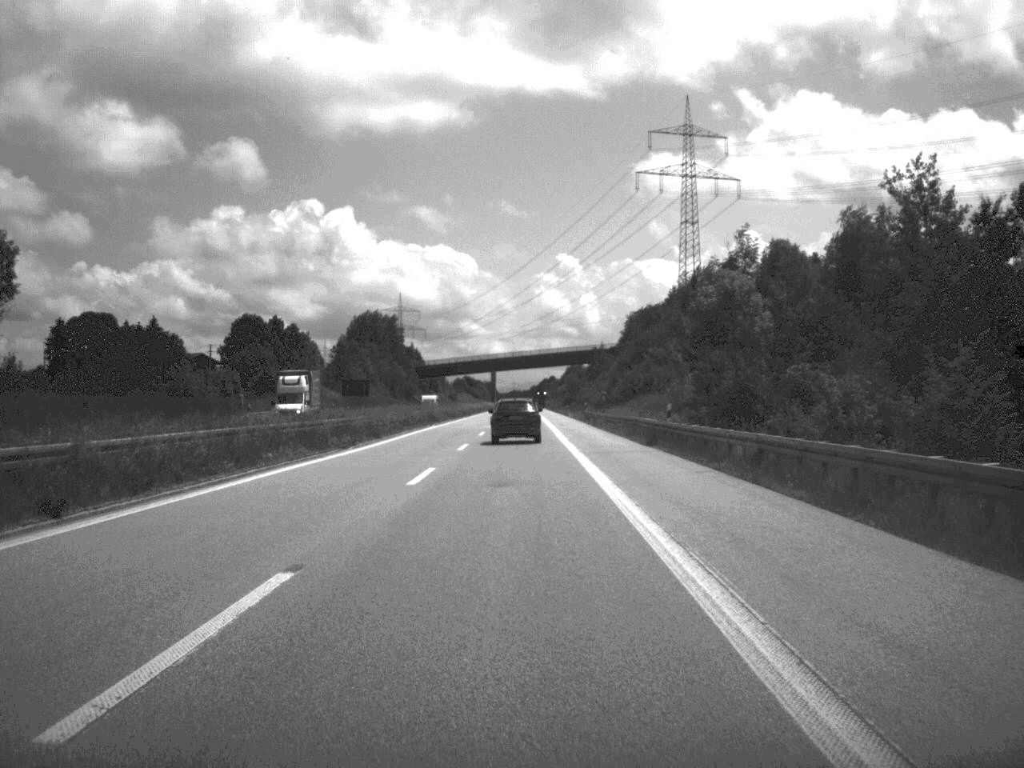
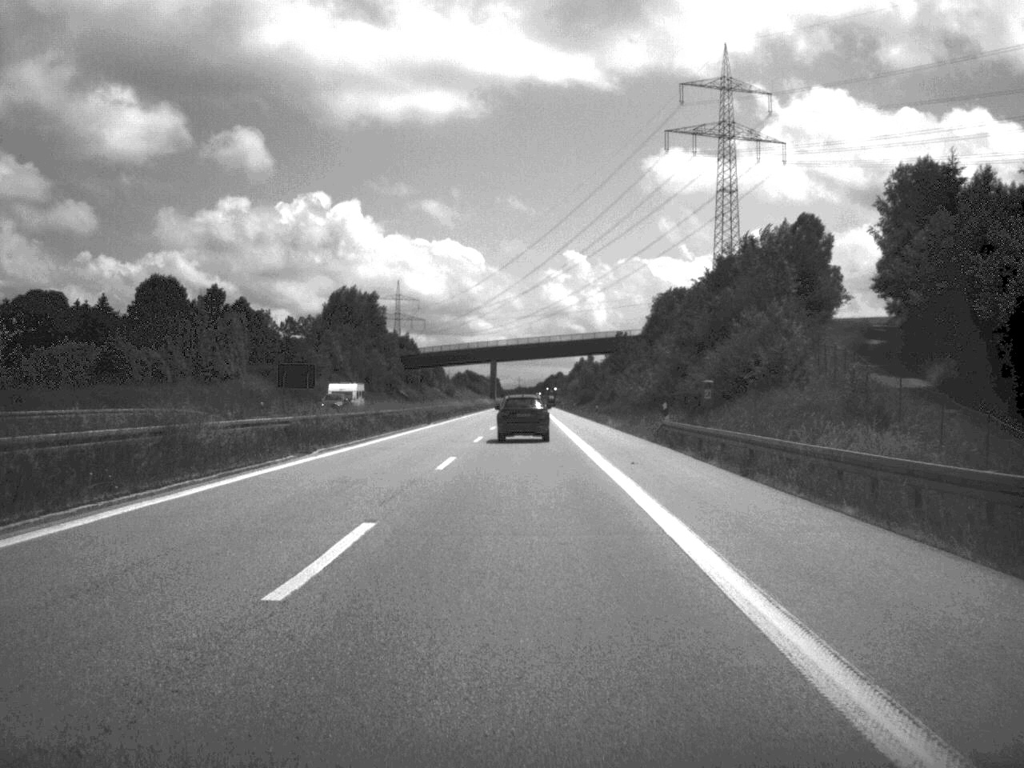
(-0.2, +49.1) m; 0°
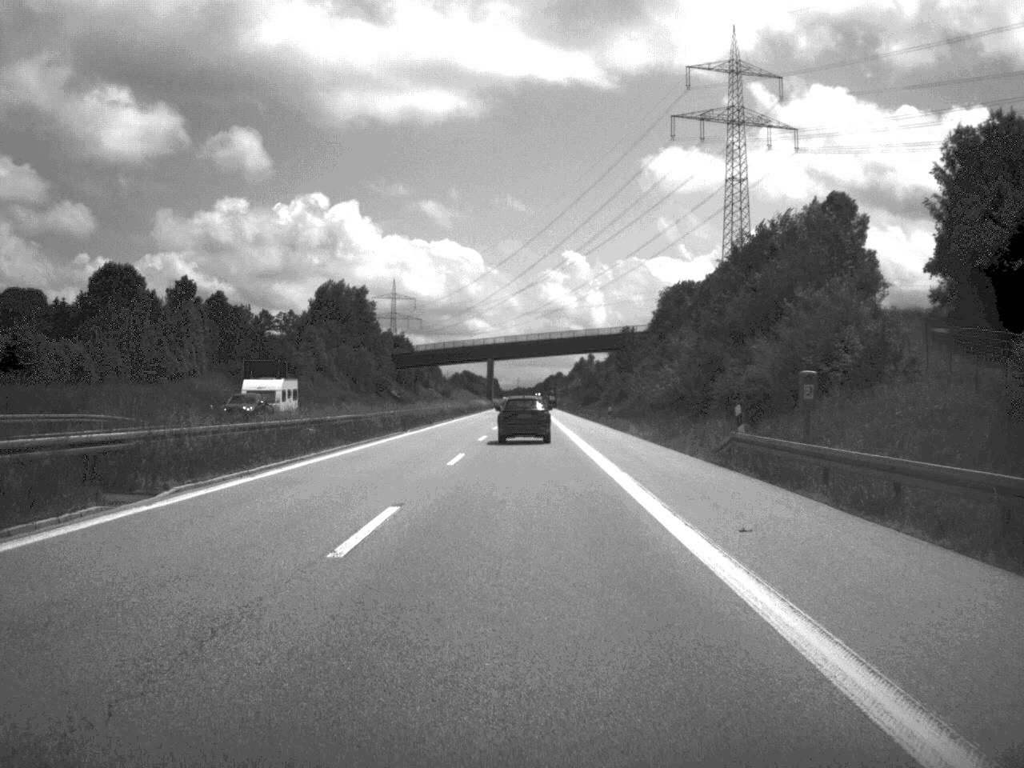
(0.0, +14.9) m; 0°
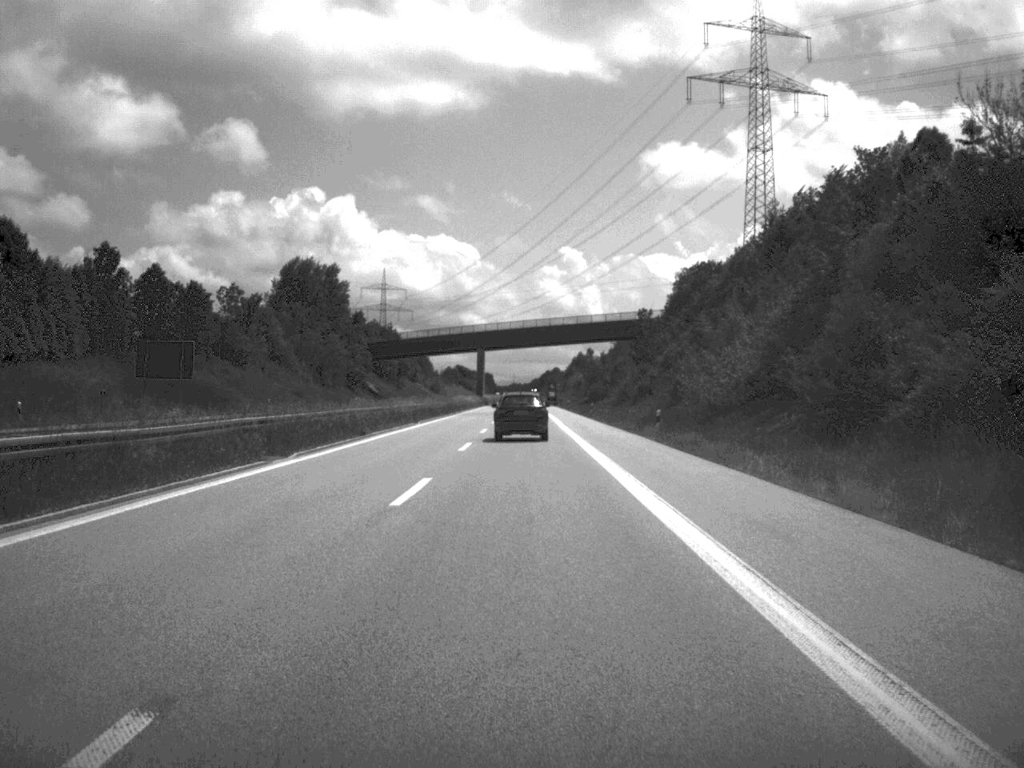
(0.0, +30.0) m; 0°
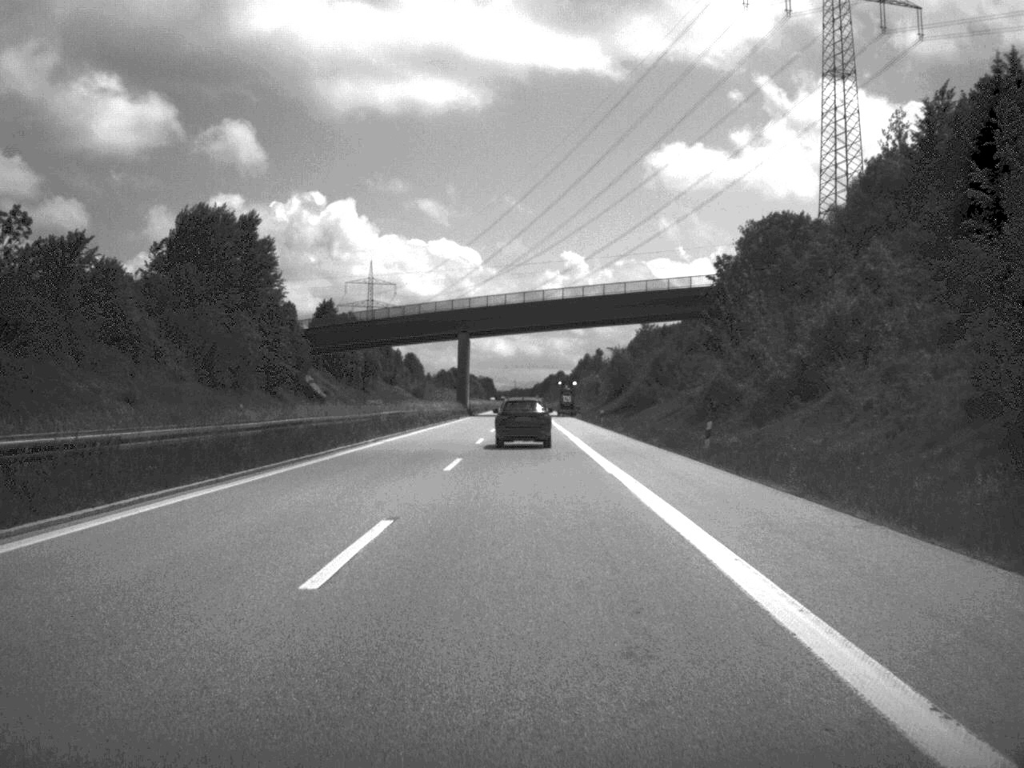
(-0.1, +60.2) m; 0°
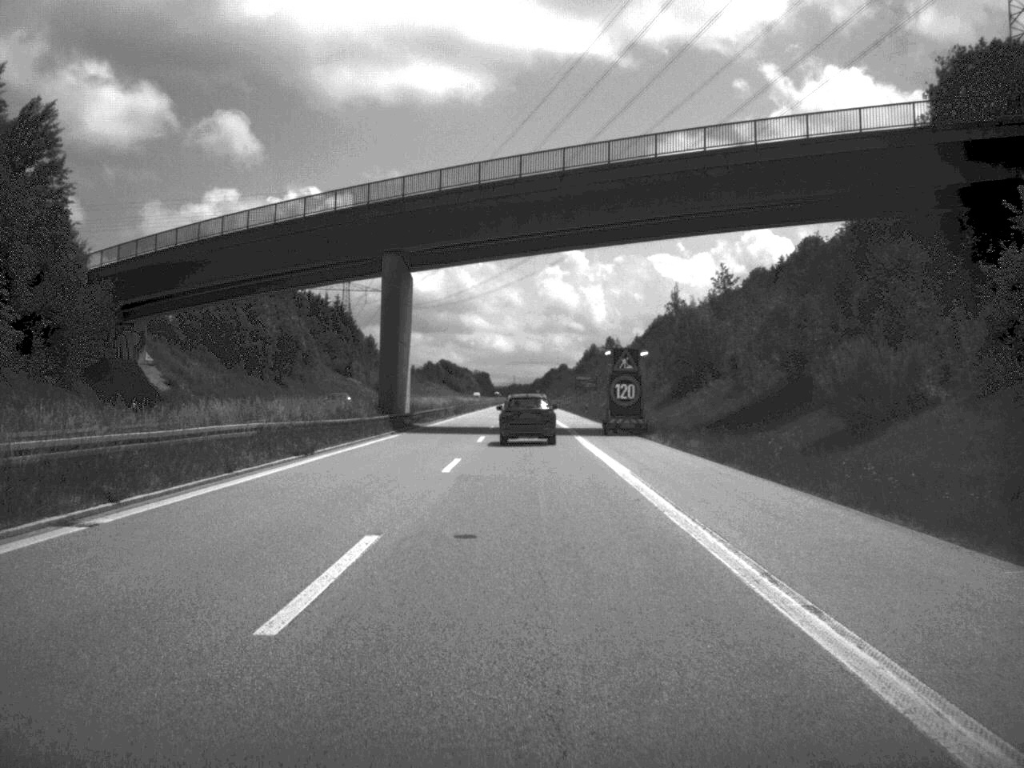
(-0.1, +72.9) m; 0°
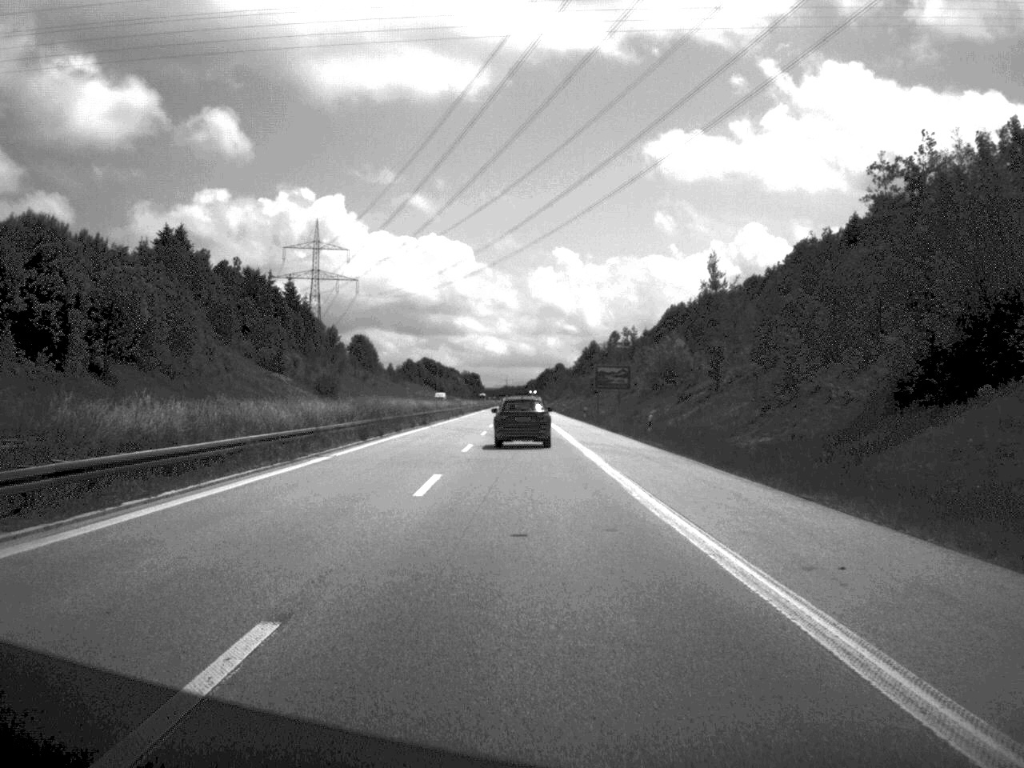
(-0.1, +58.3) m; 0°
